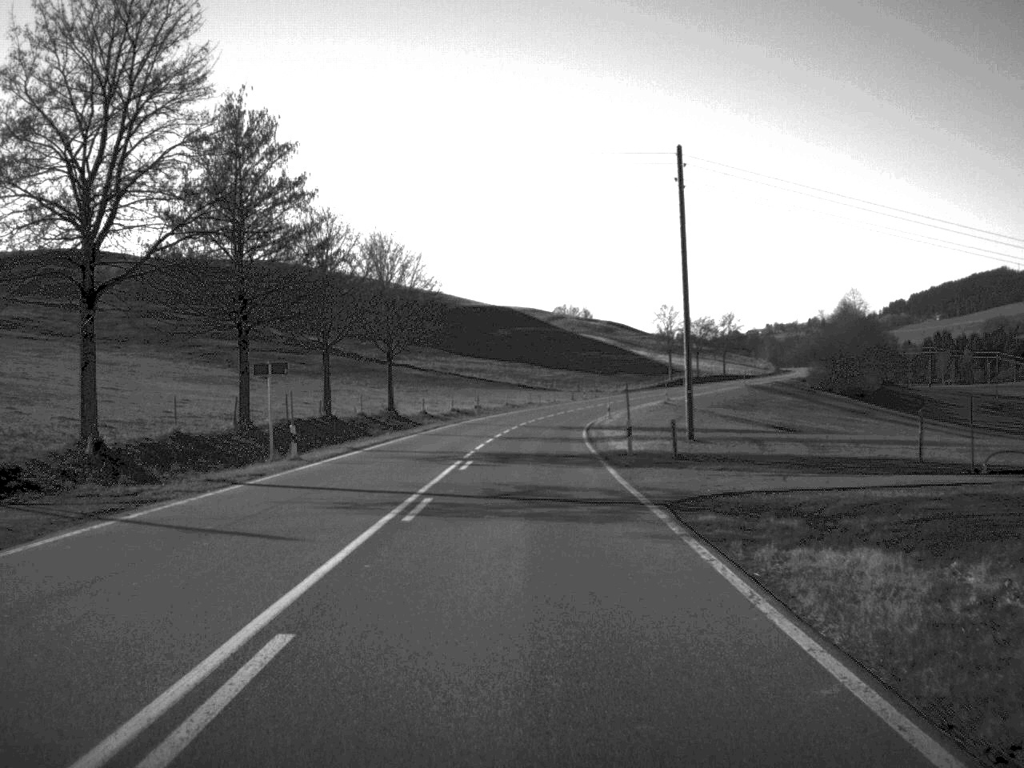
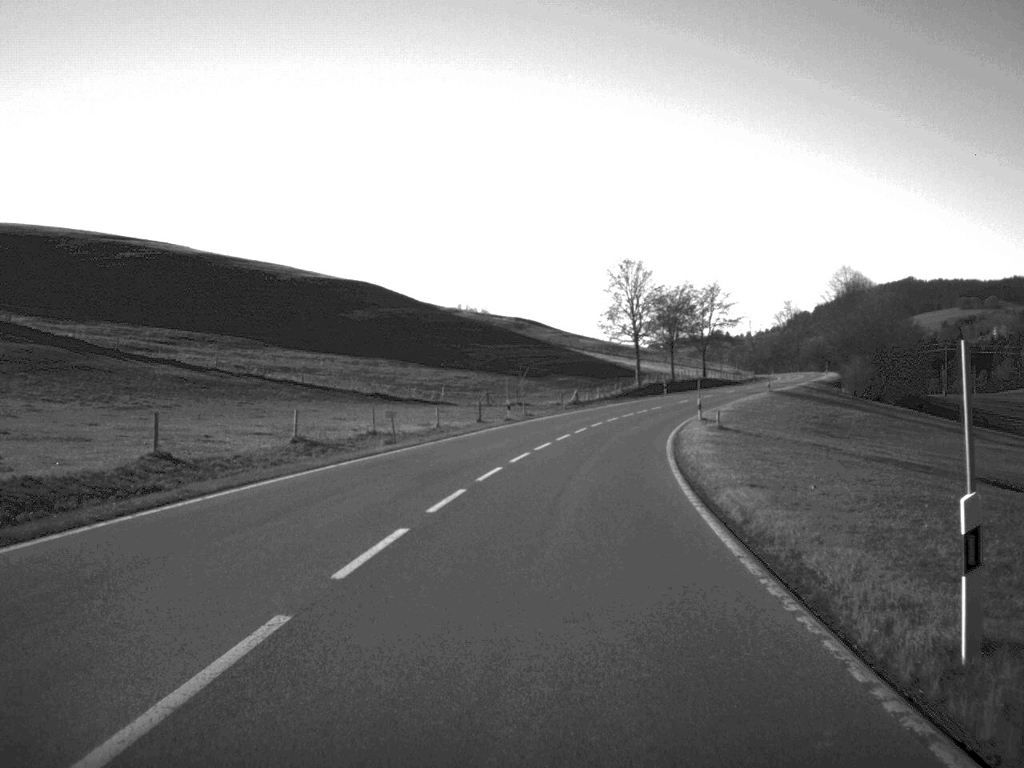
(+2.2, +76.6) m; +5°
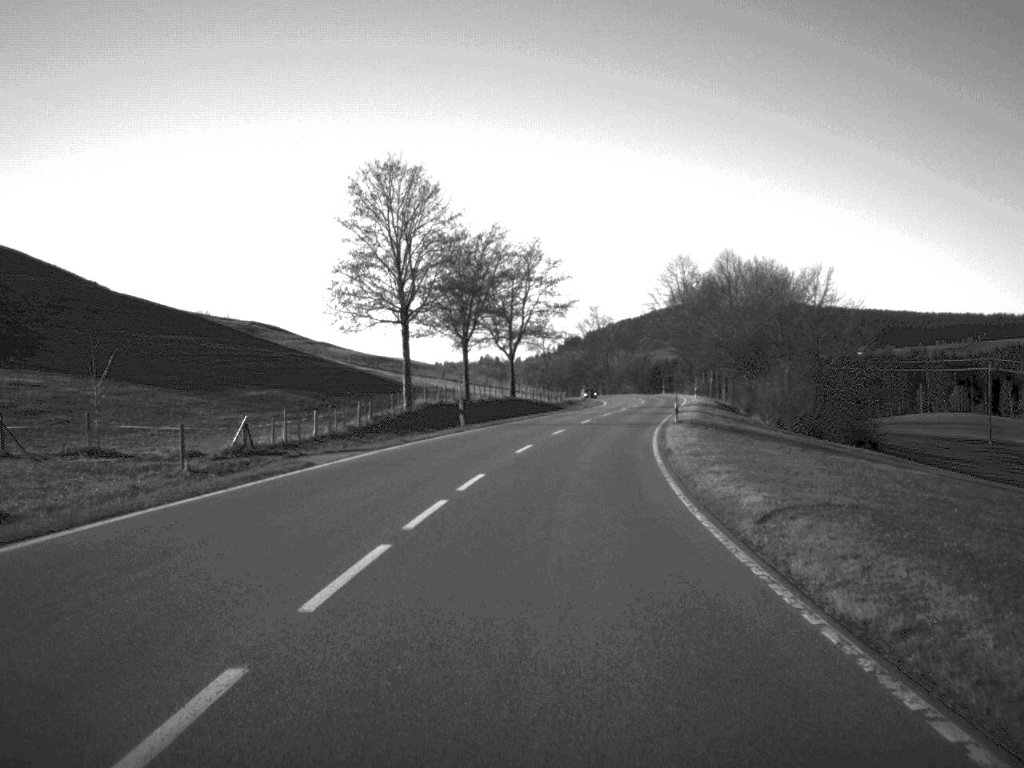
(+4.9, +55.2) m; +10°
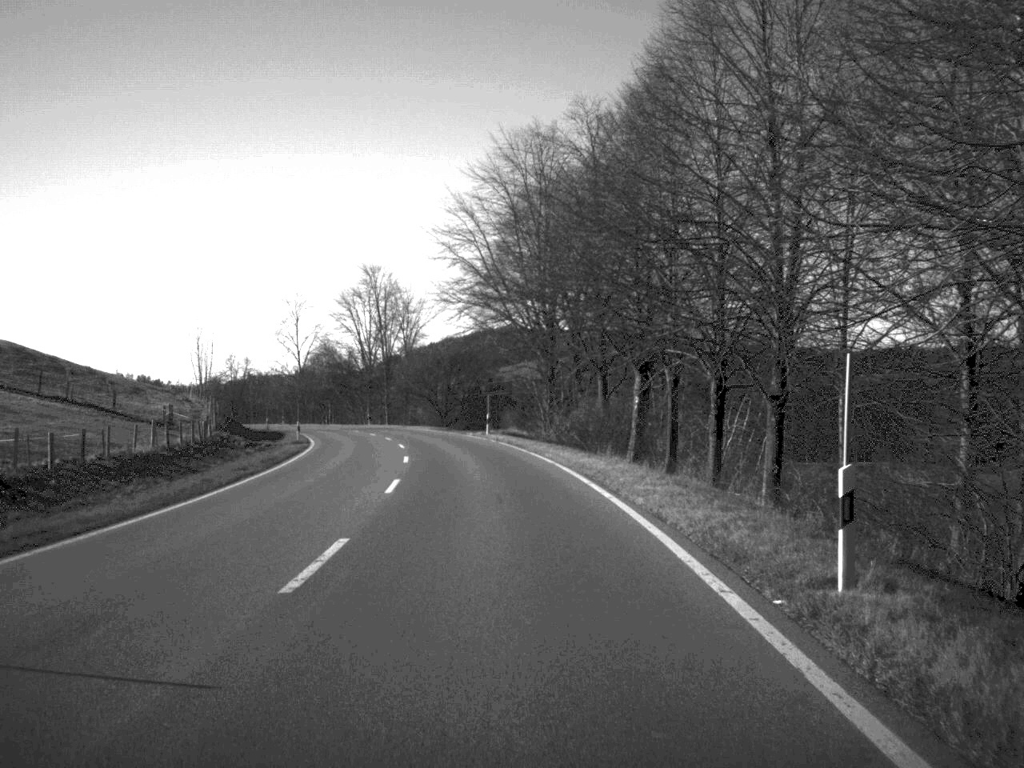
(+9.7, +93.0) m; +7°
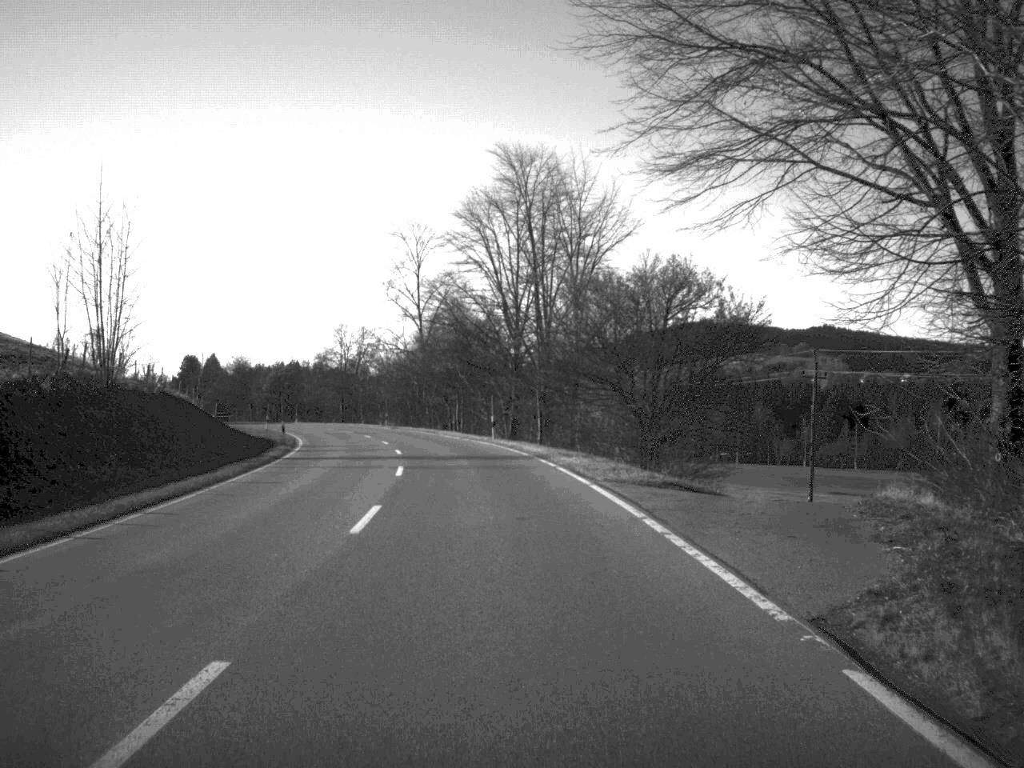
(-4.0, +55.0) m; -9°
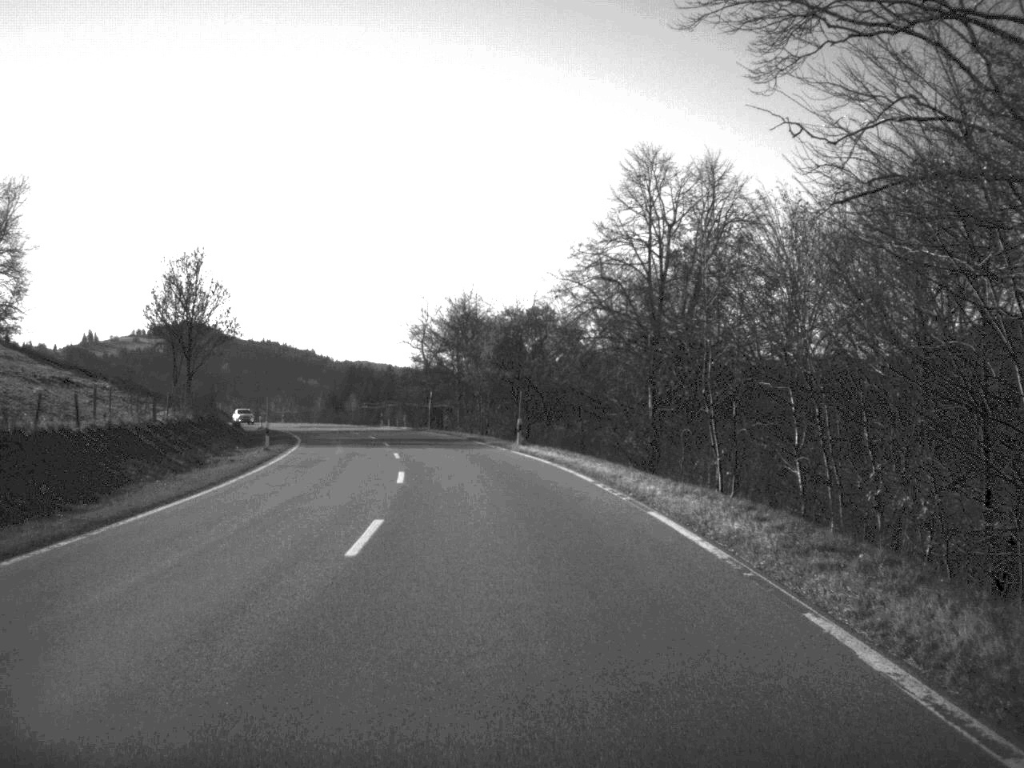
(-11.4, +86.1) m; -15°
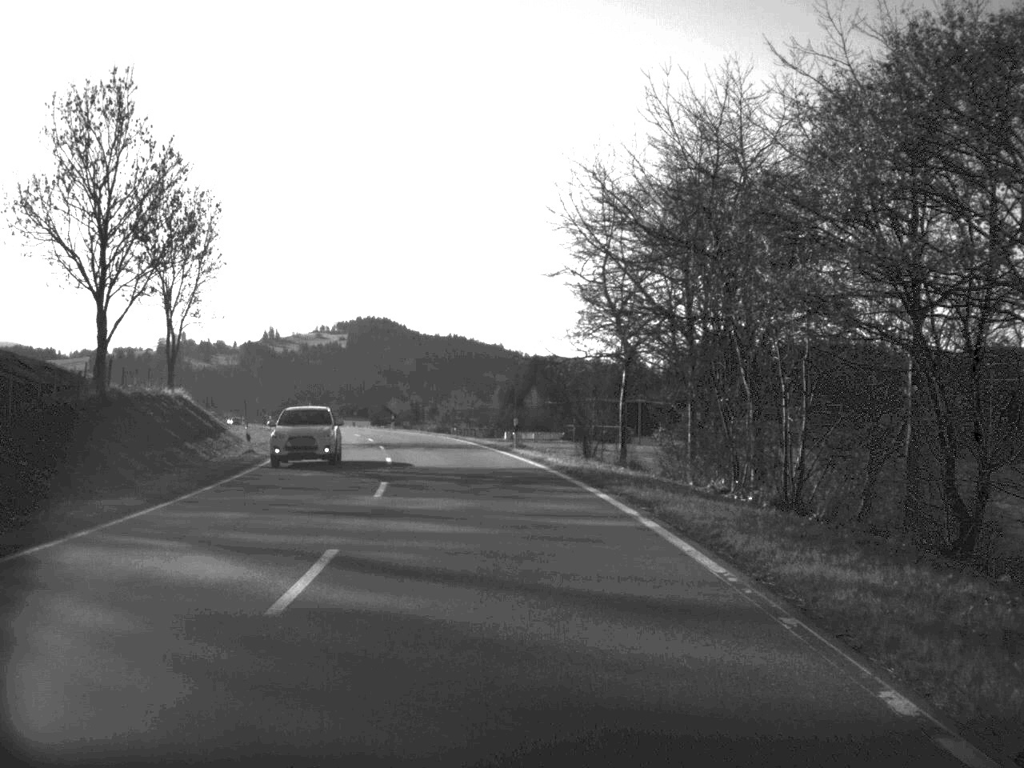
(-3.8, +51.2) m; -9°
